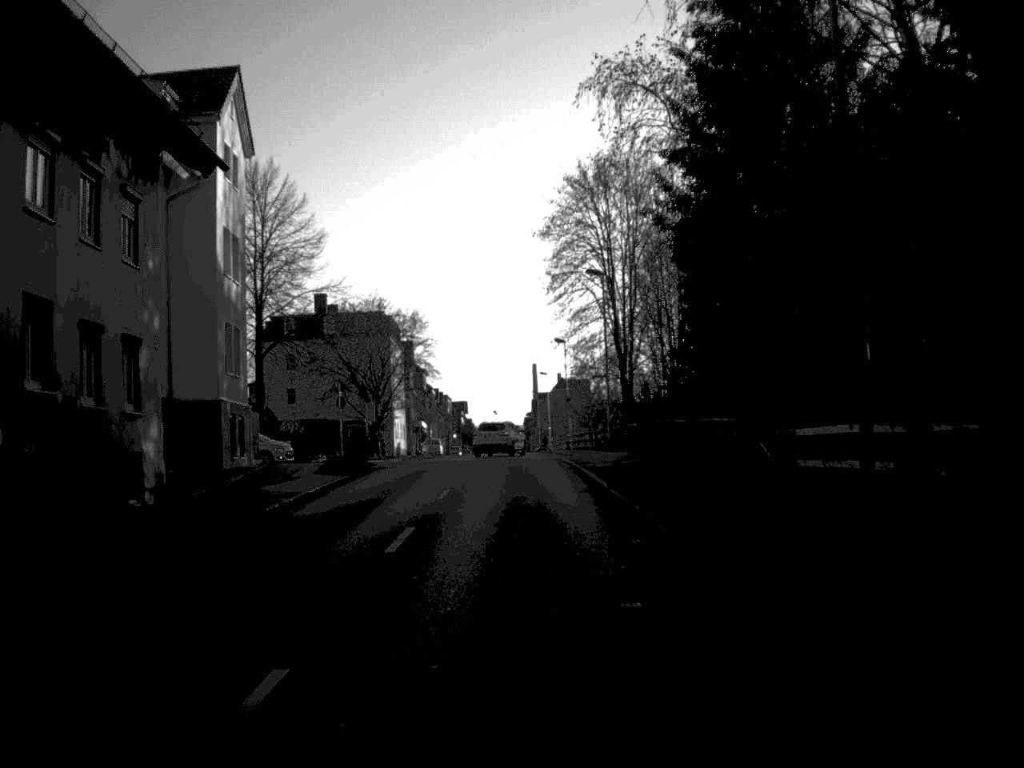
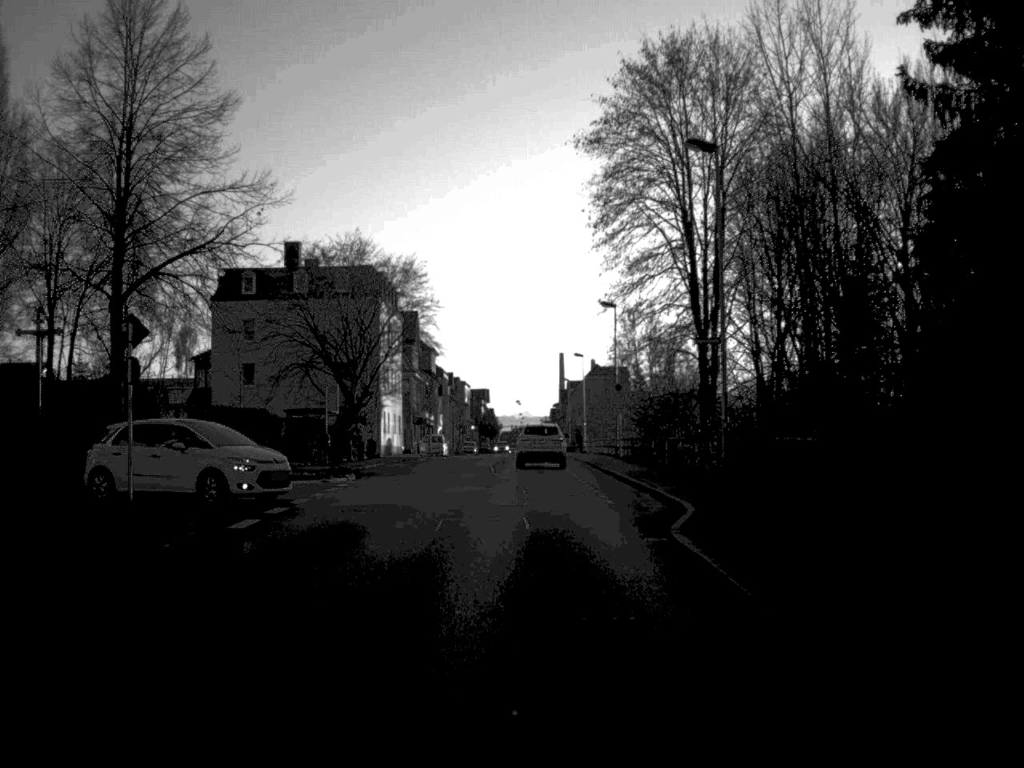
(-0.3, +26.0) m; -1°
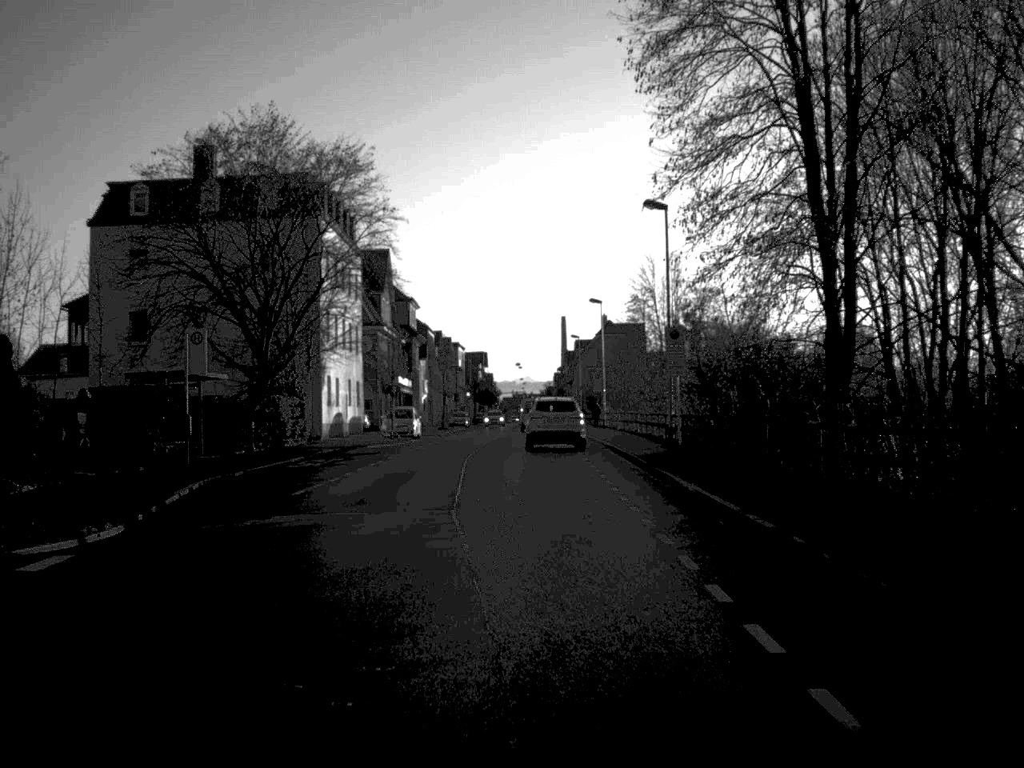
(0.0, +23.6) m; 0°
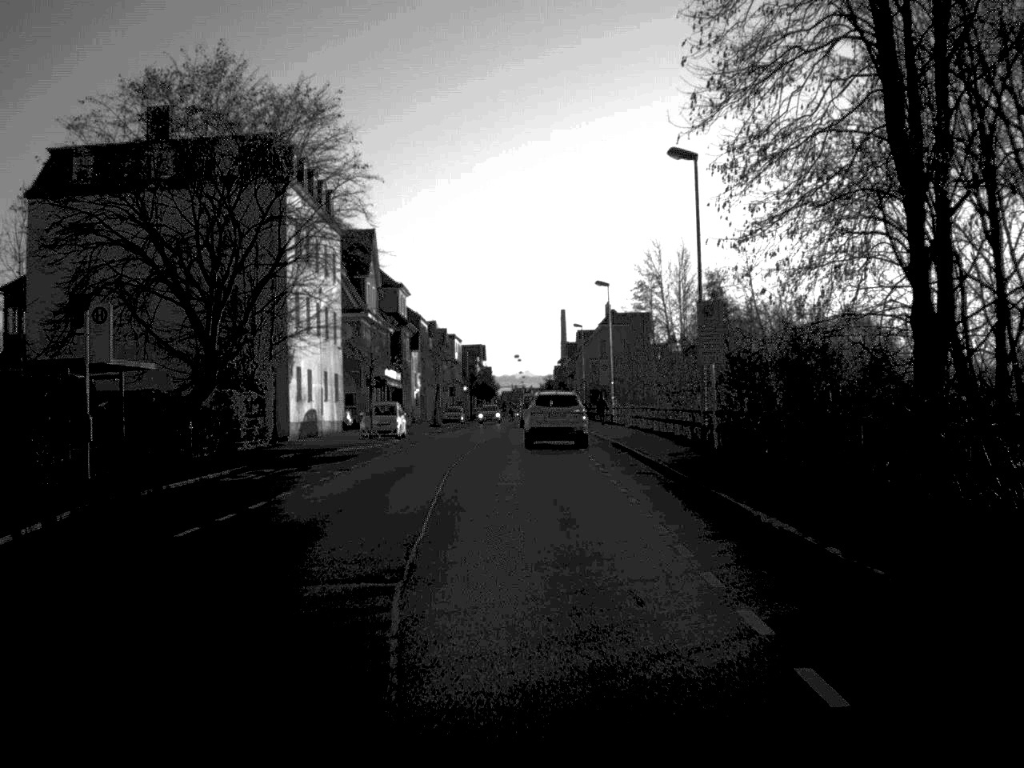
(0.0, +7.7) m; 0°
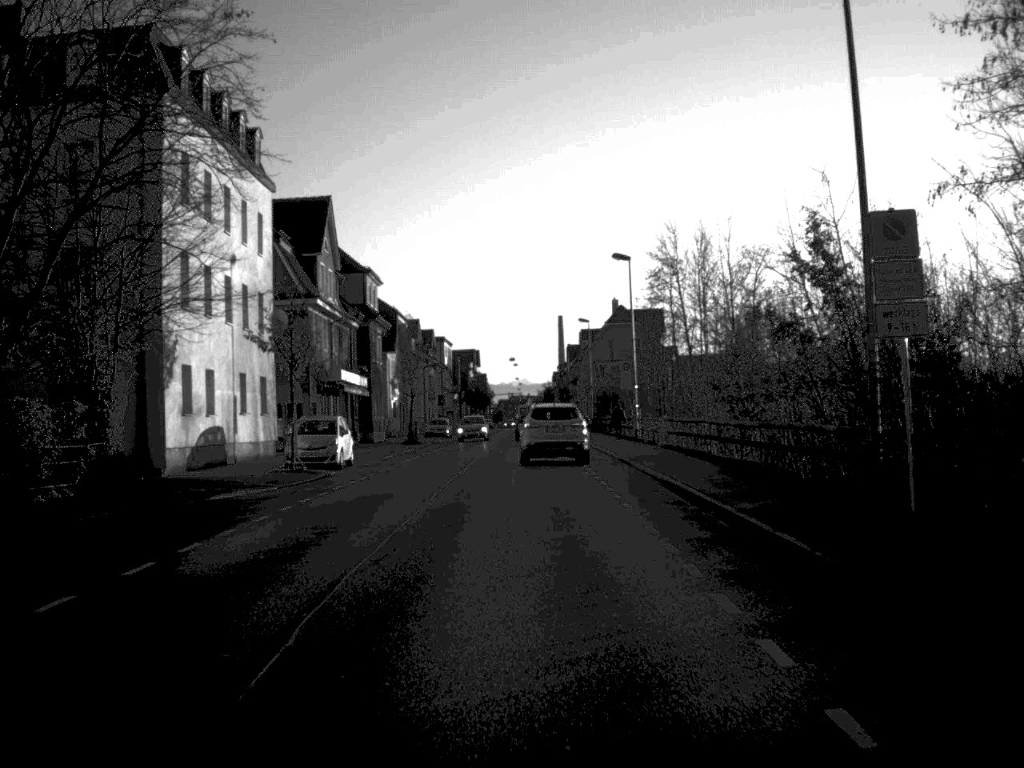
(0.0, +16.6) m; 0°
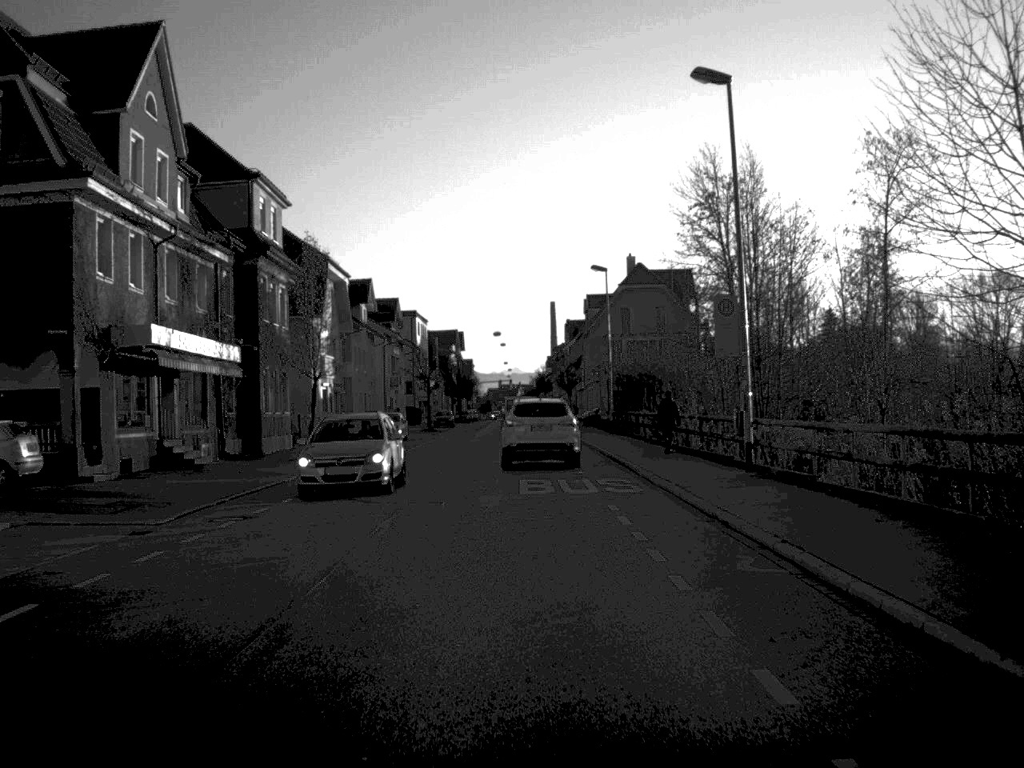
(+0.1, +28.8) m; 0°
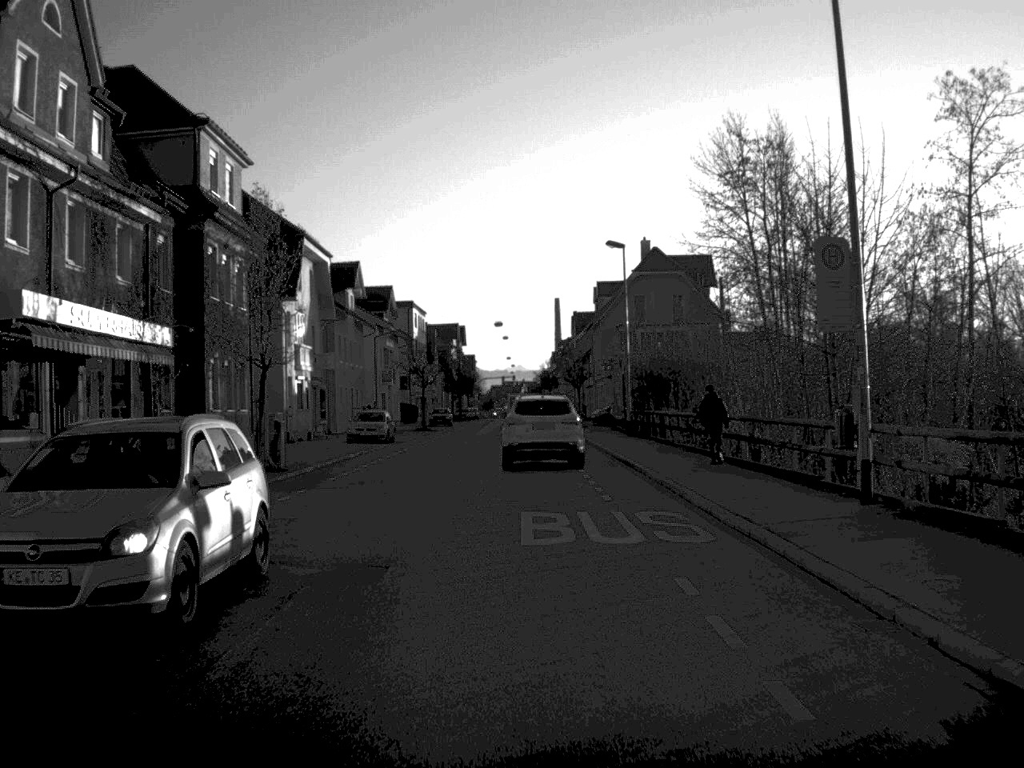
(0.0, +8.3) m; 0°
